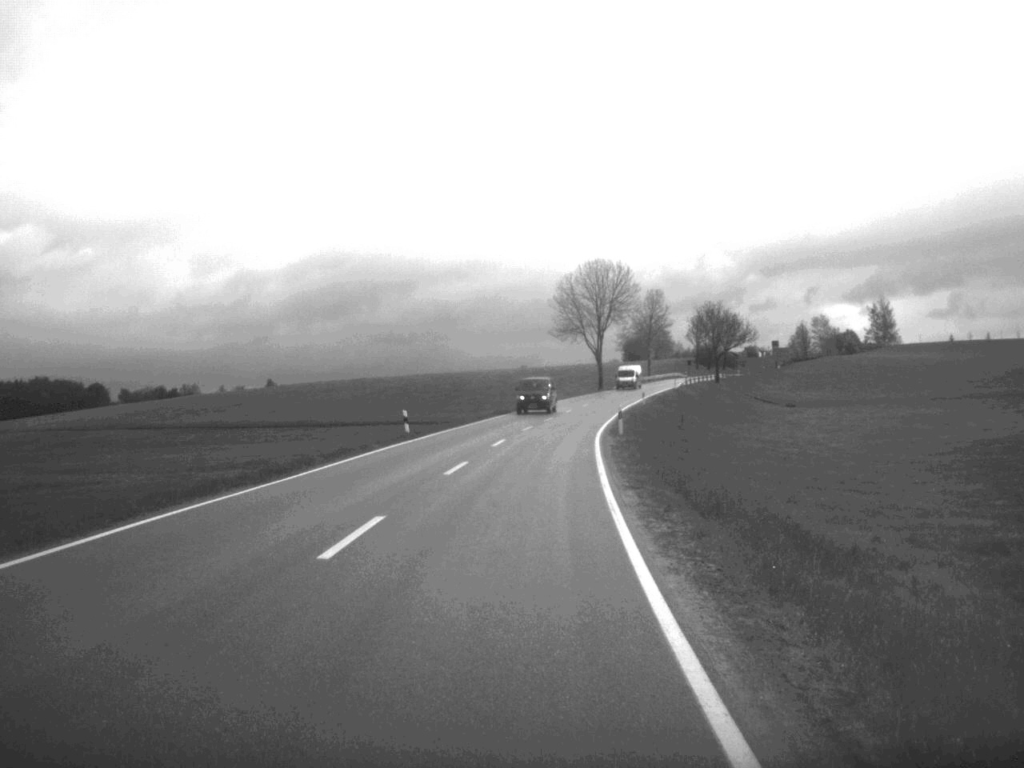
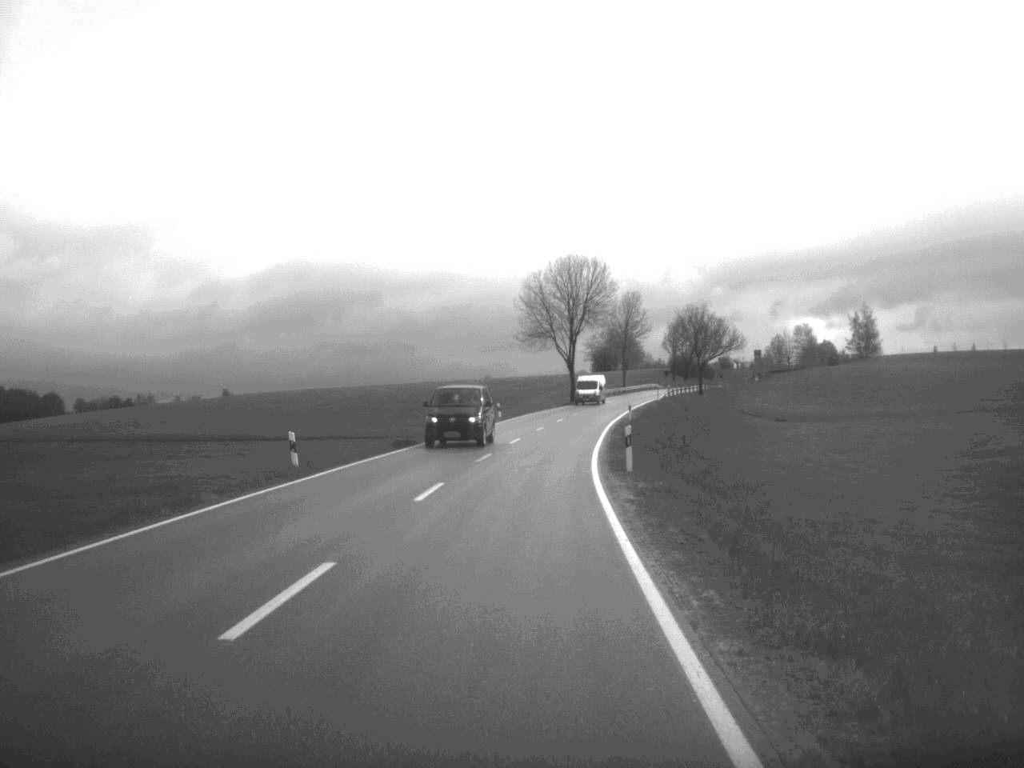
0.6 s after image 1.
(+0.2, +15.9) m; +2°
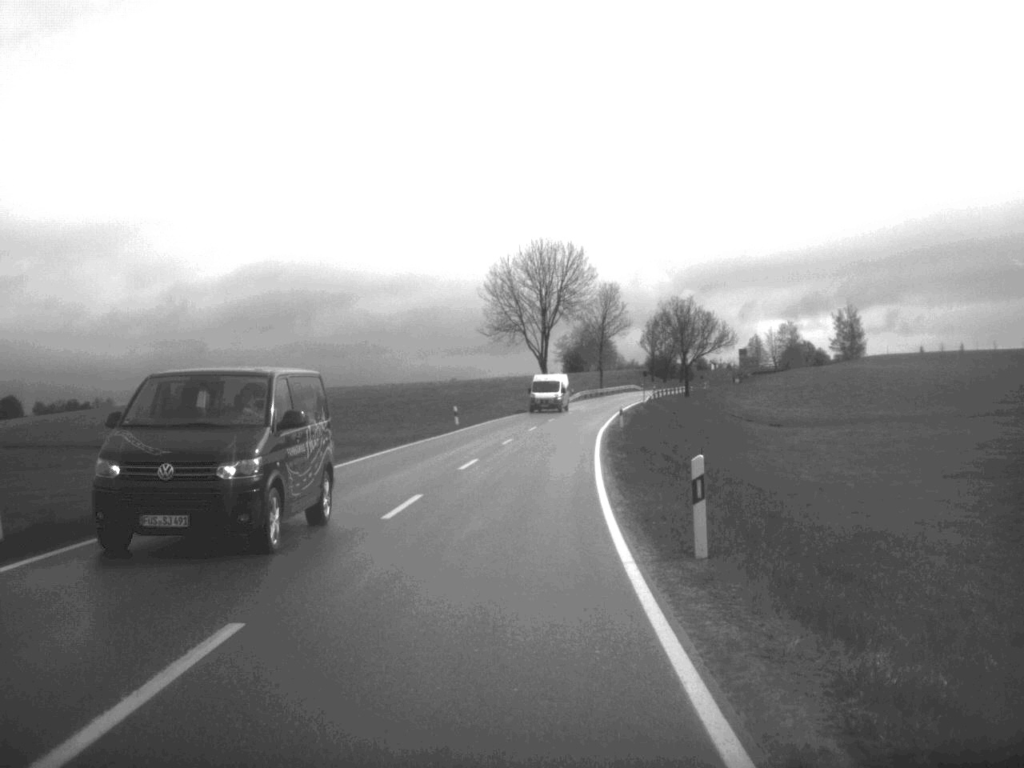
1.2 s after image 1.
(+0.2, +15.1) m; +1°
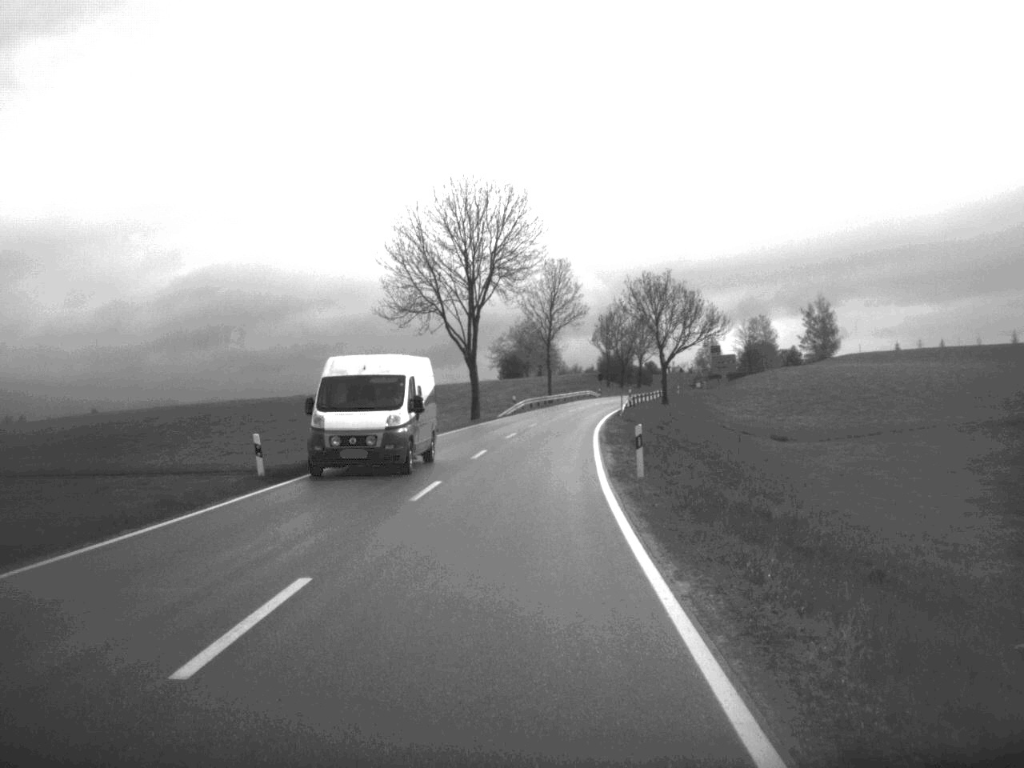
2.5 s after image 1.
(+0.8, +32.8) m; +3°
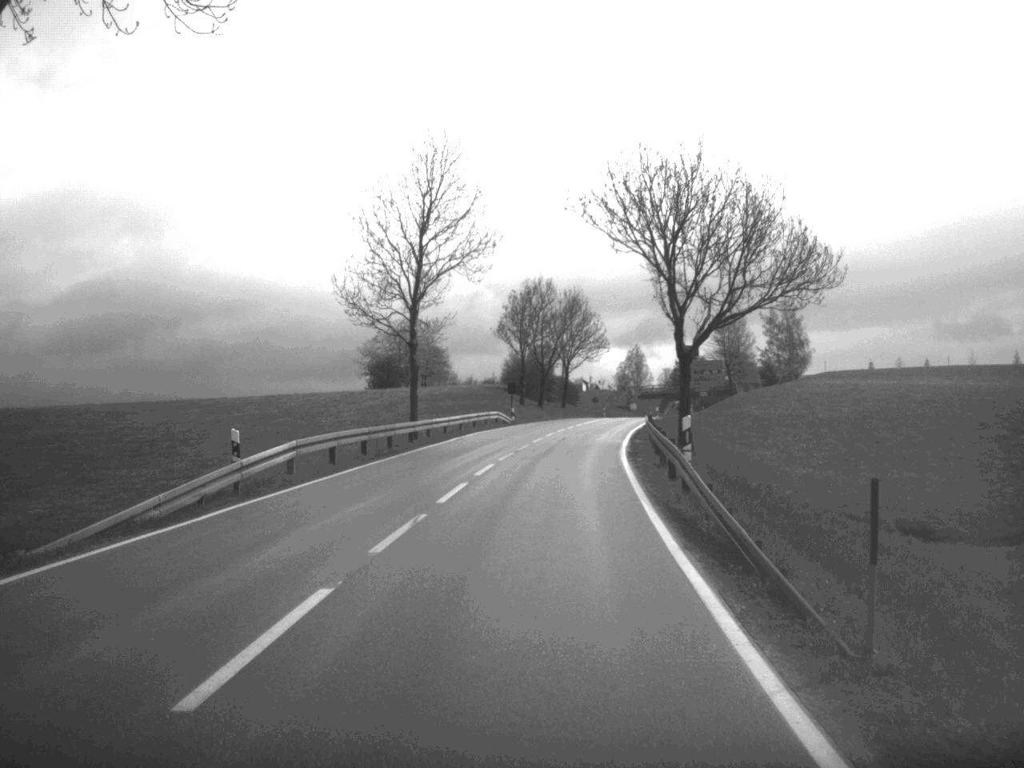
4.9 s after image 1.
(+2.1, +58.7) m; +5°
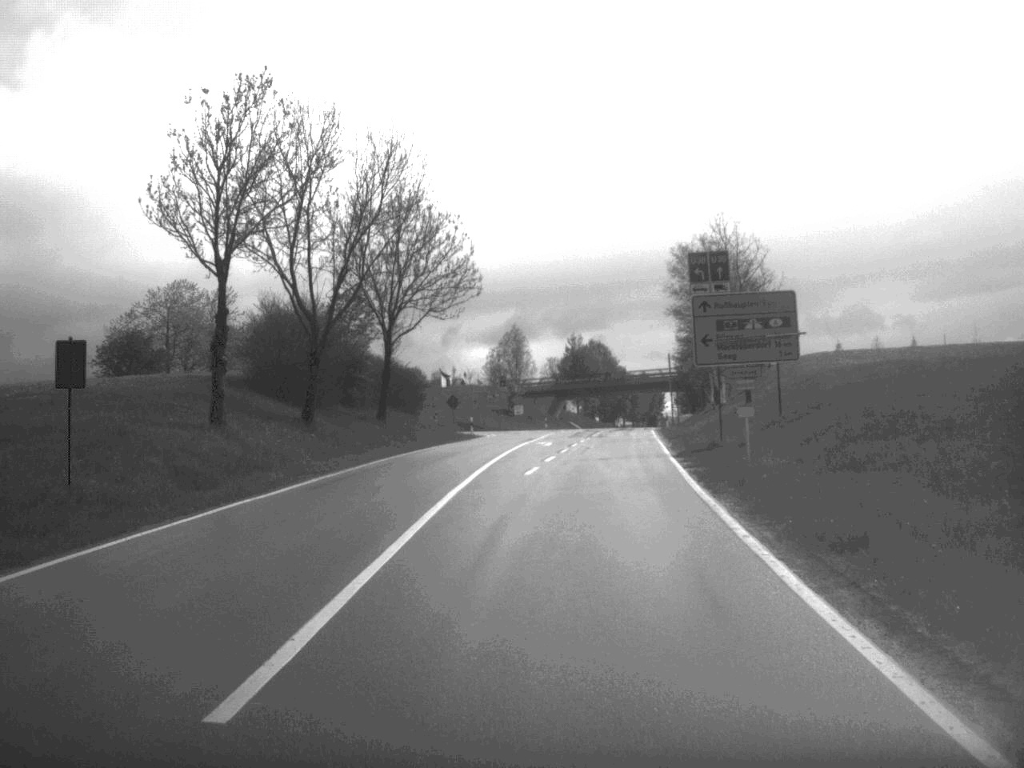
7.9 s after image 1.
(+3.8, +65.4) m; +6°
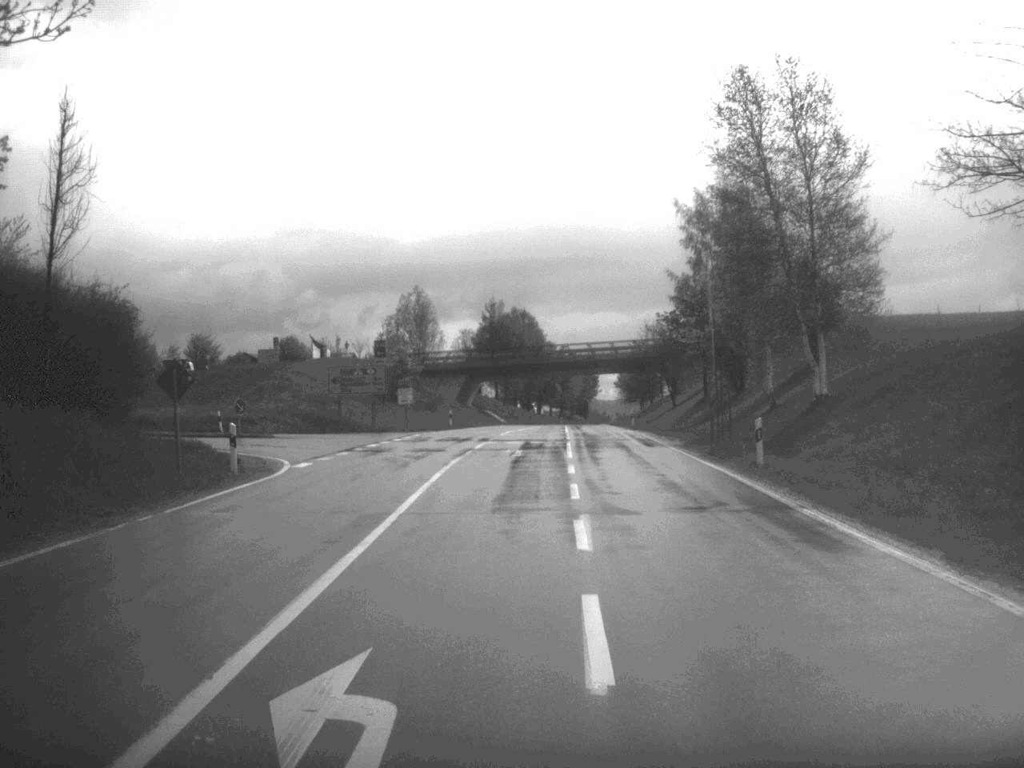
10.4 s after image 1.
(+1.1, +42.2) m; +4°
